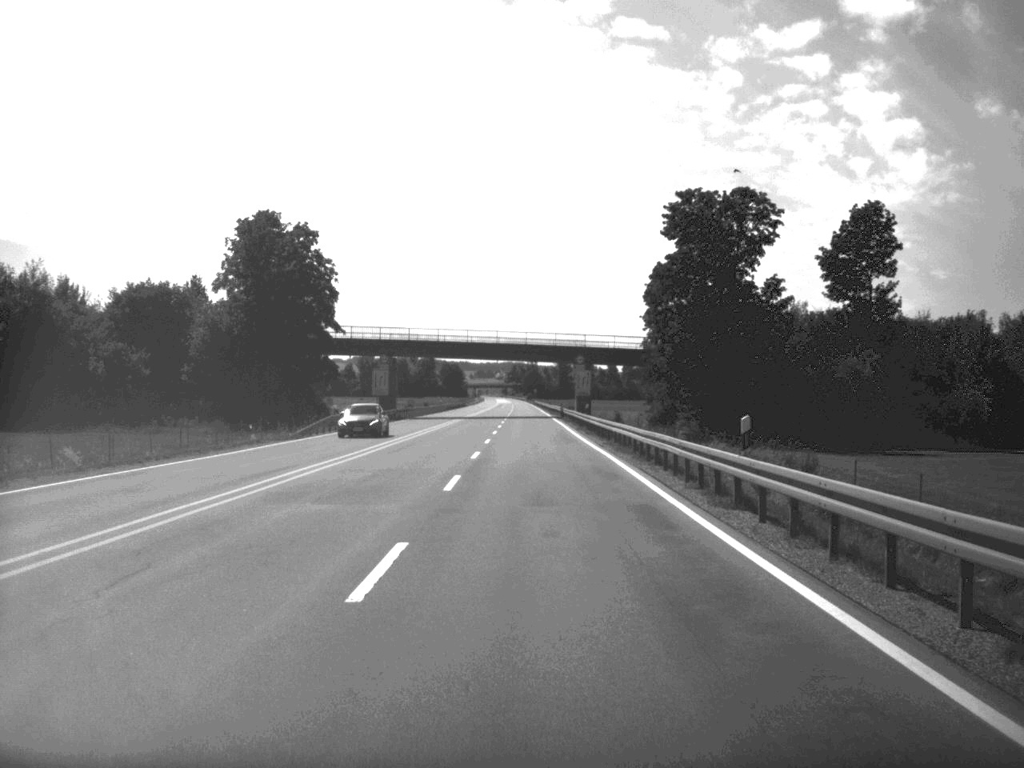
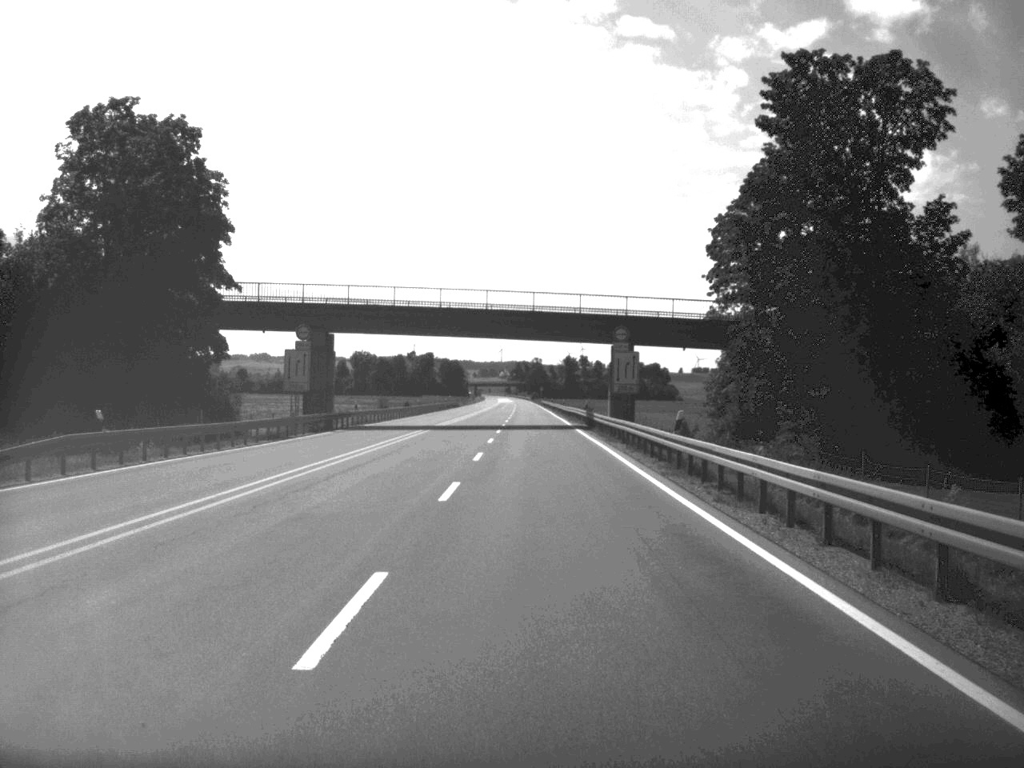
(-0.1, +38.4) m; 0°
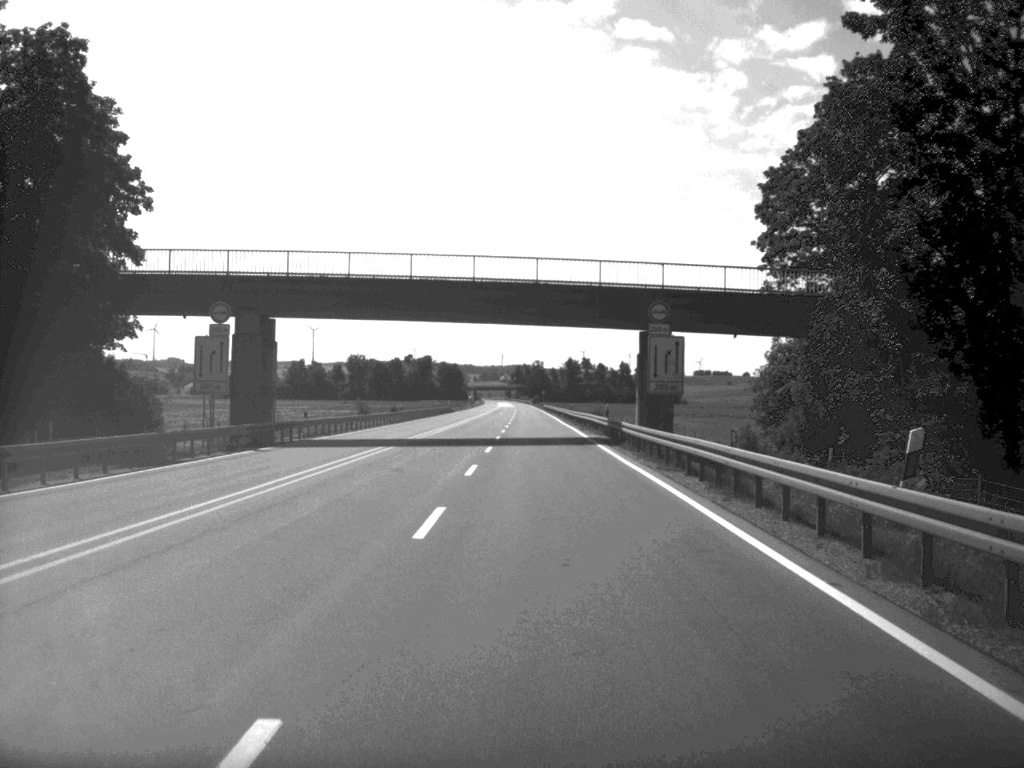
(0.0, +17.1) m; 0°
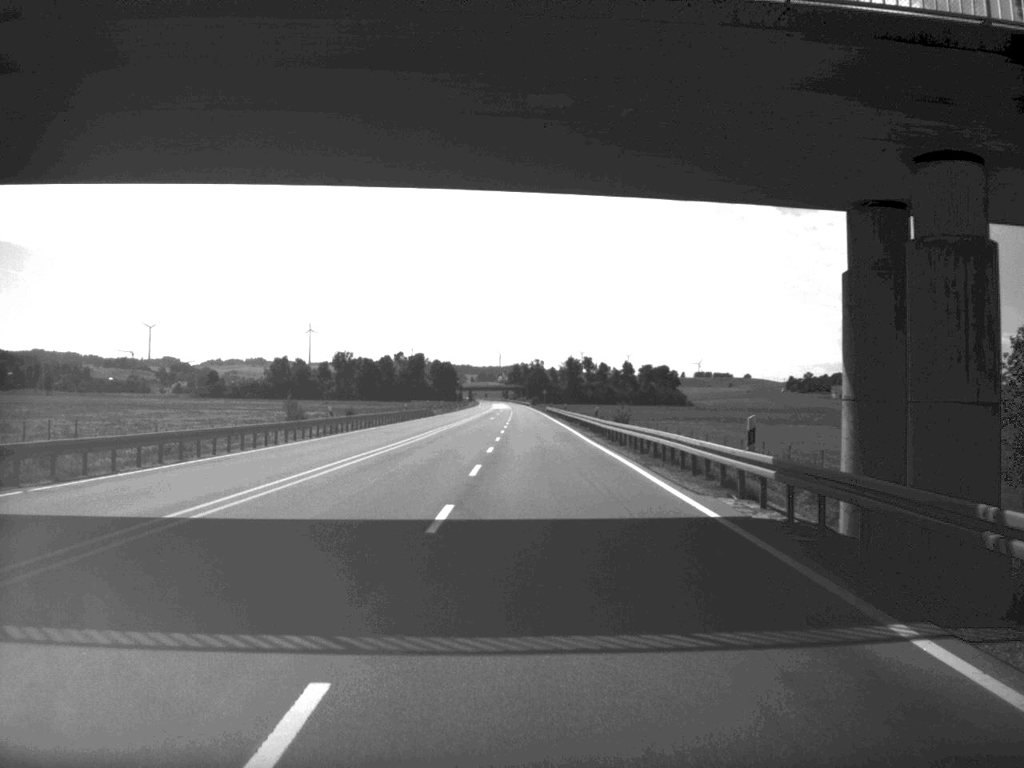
(0.0, +35.1) m; 0°
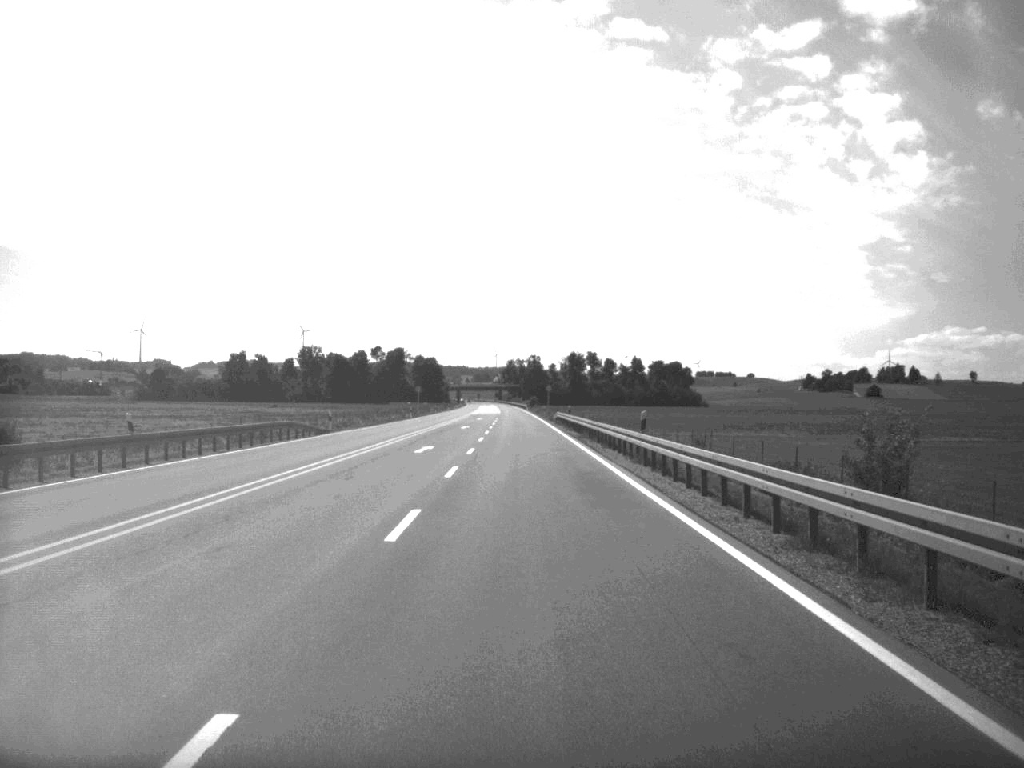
(+0.1, +72.5) m; 0°
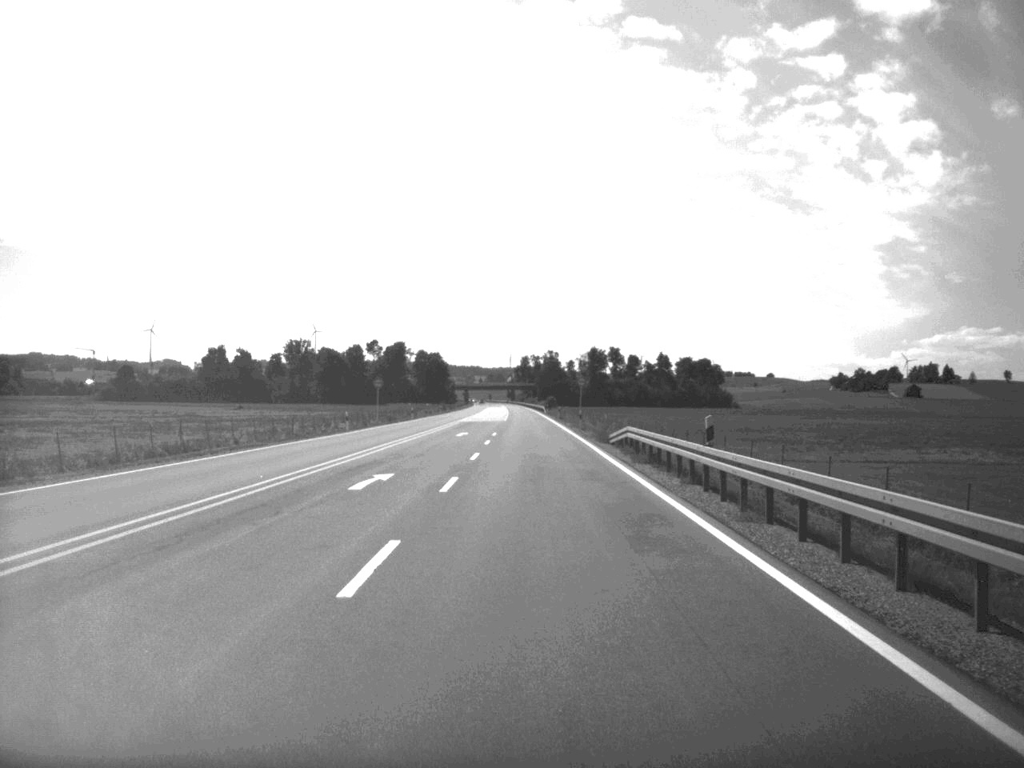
(-0.4, +52.1) m; -1°
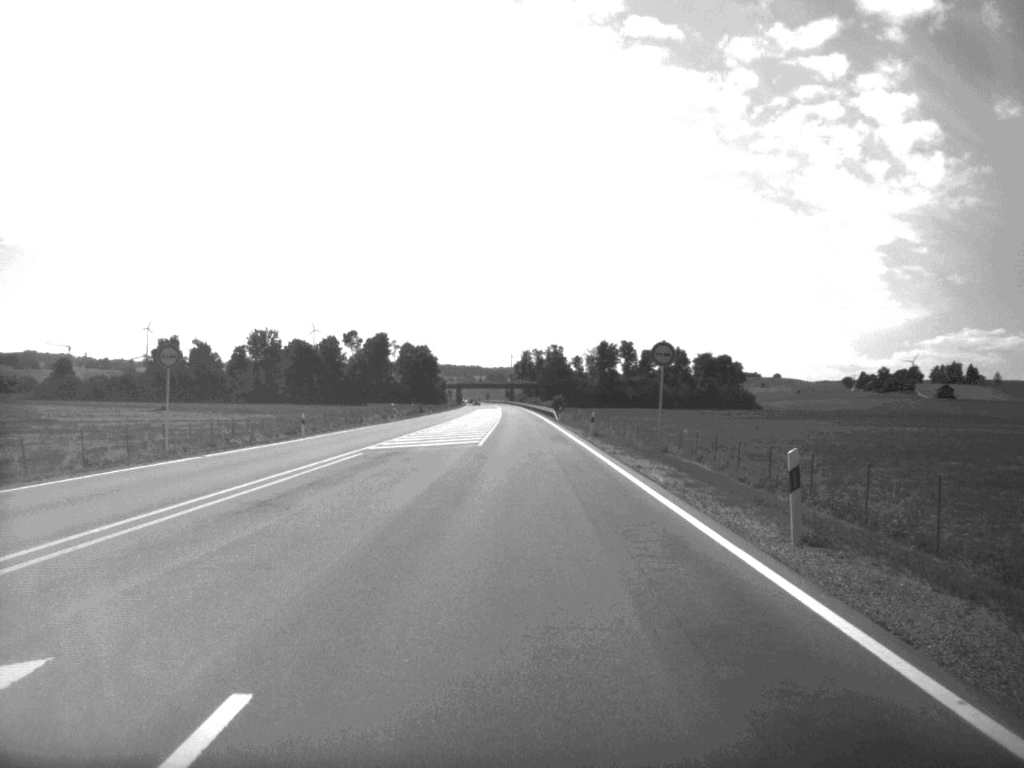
(0.0, +55.4) m; 0°
